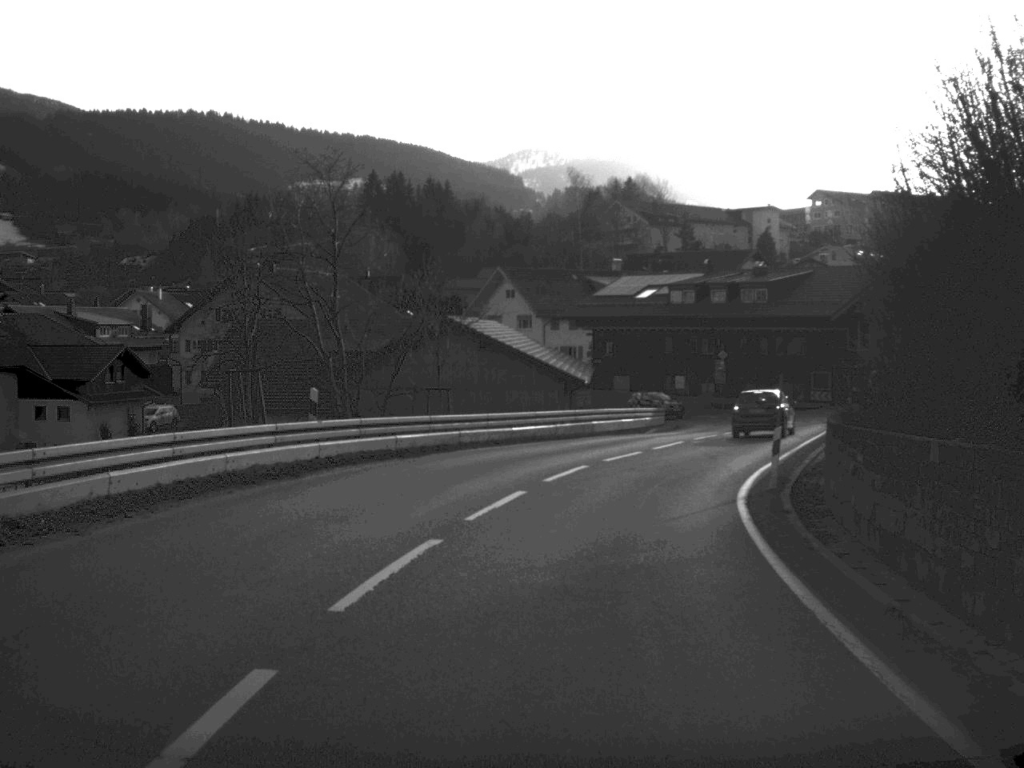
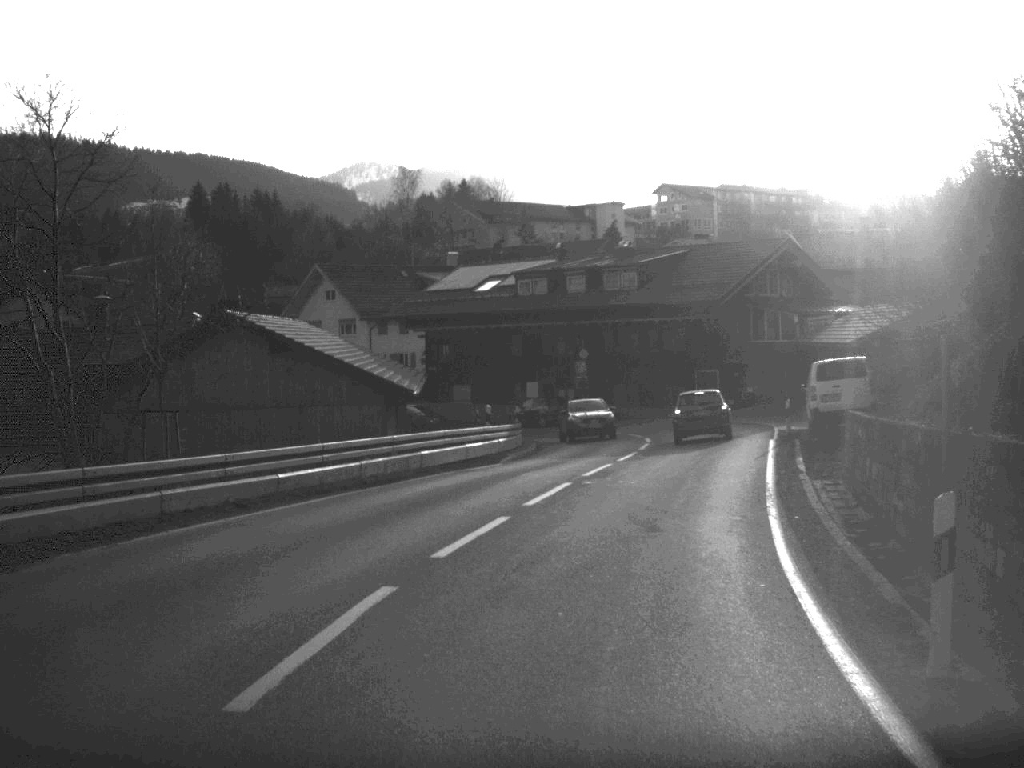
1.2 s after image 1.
(+0.8, +14.2) m; +7°
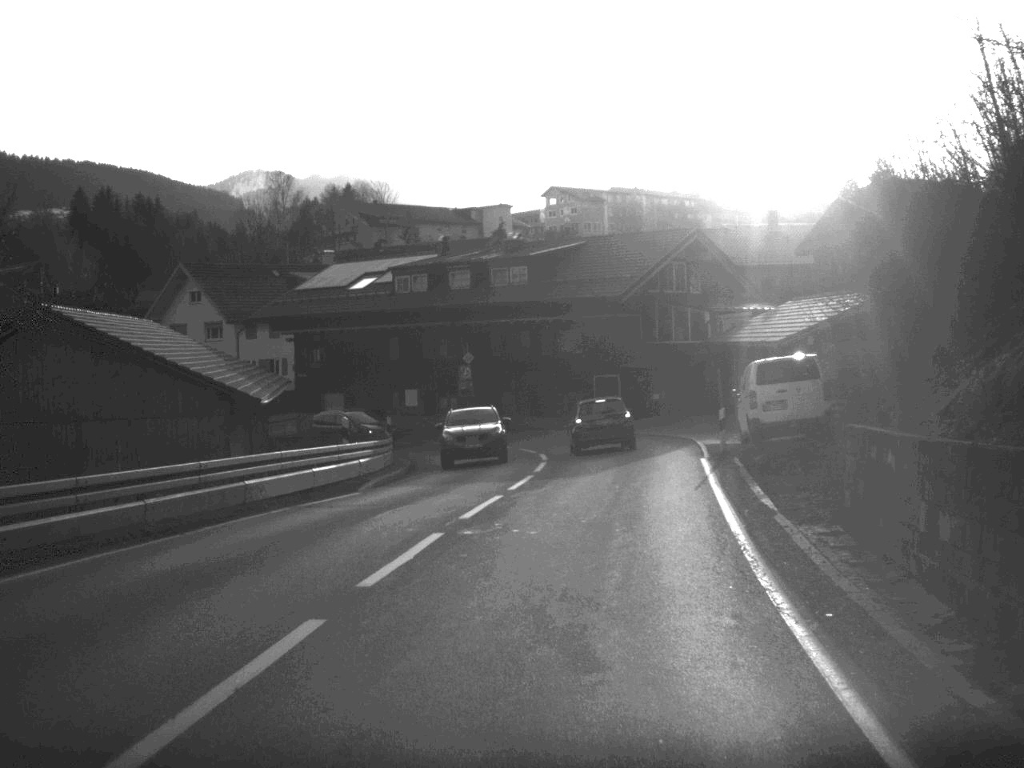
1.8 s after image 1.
(+0.3, +6.9) m; +5°
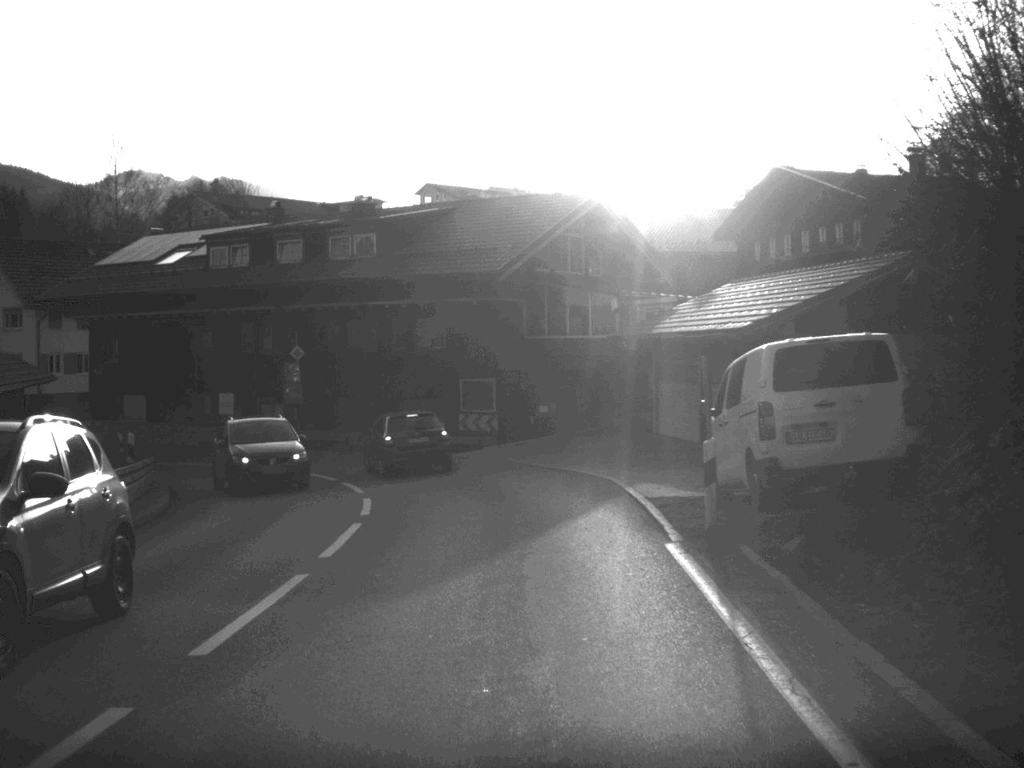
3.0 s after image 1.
(+0.9, +14.1) m; +5°
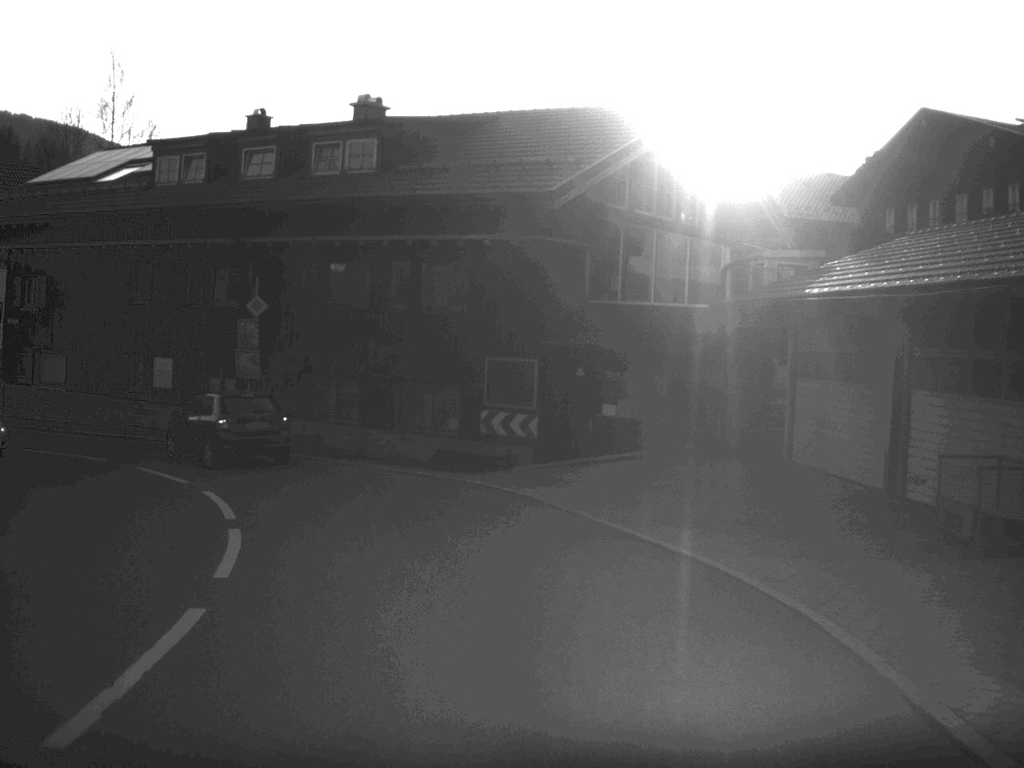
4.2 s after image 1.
(-0.1, +13.9) m; -2°
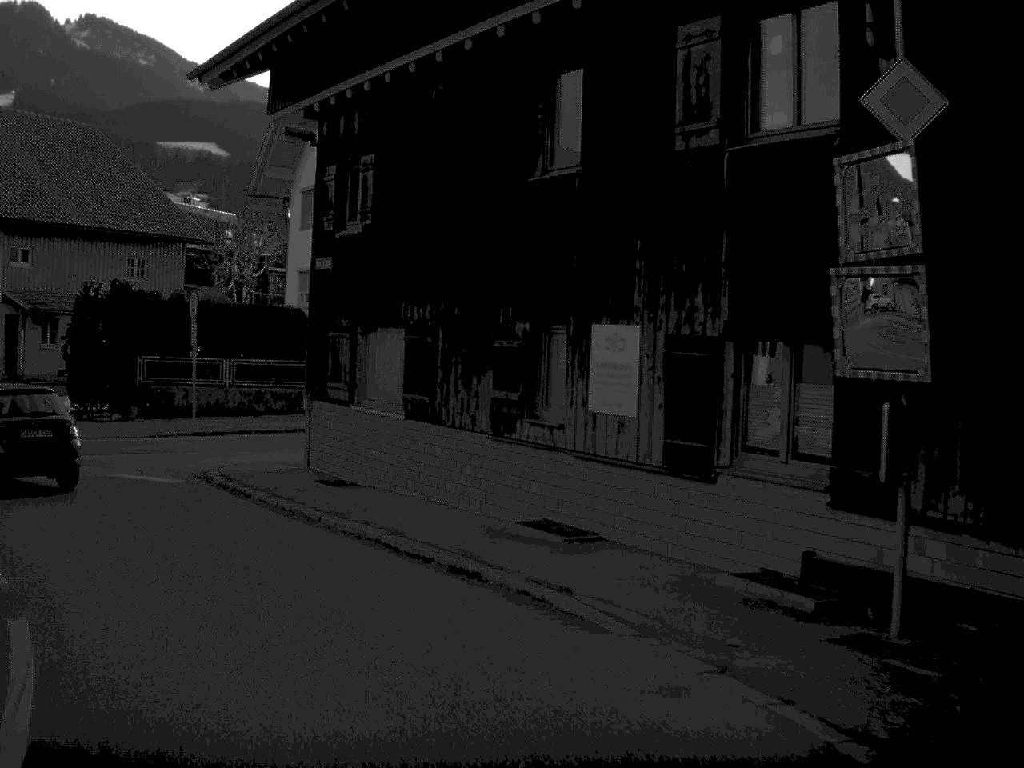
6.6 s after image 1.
(-4.6, +23.2) m; -28°
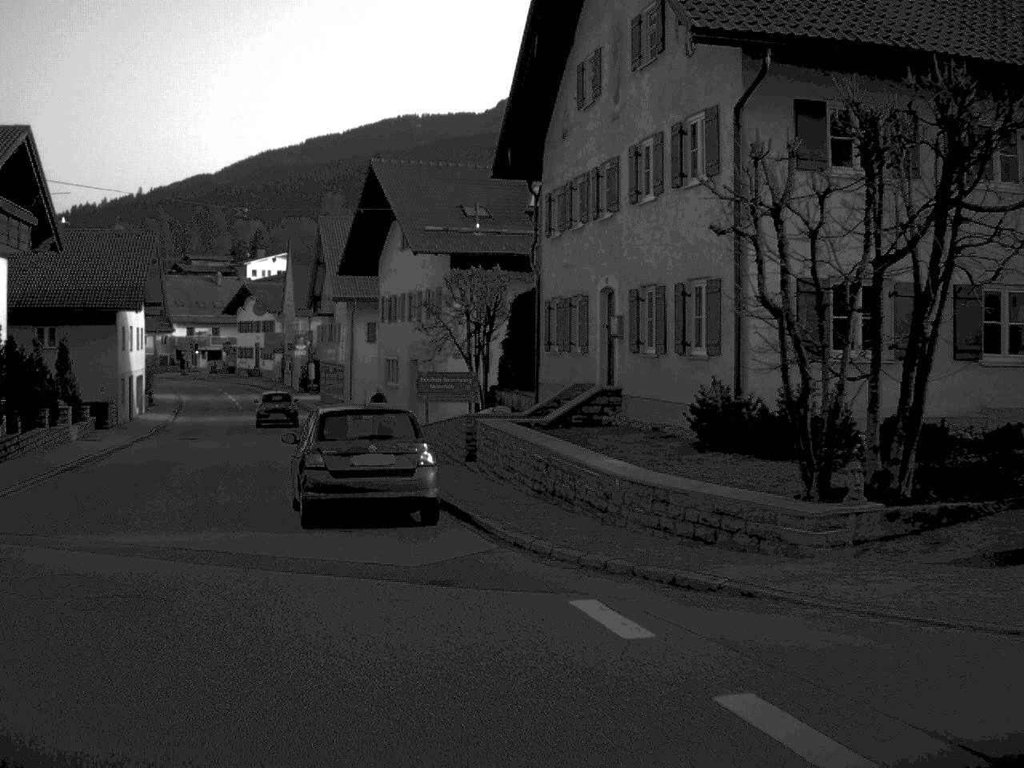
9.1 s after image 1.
(-9.0, +19.3) m; -49°
